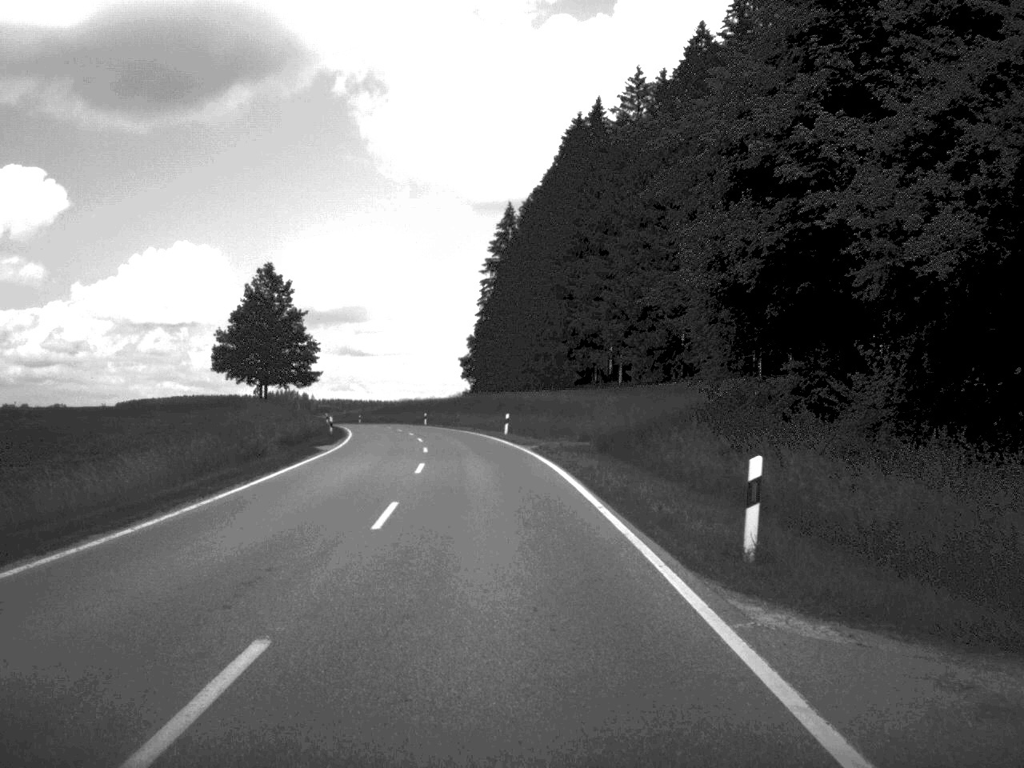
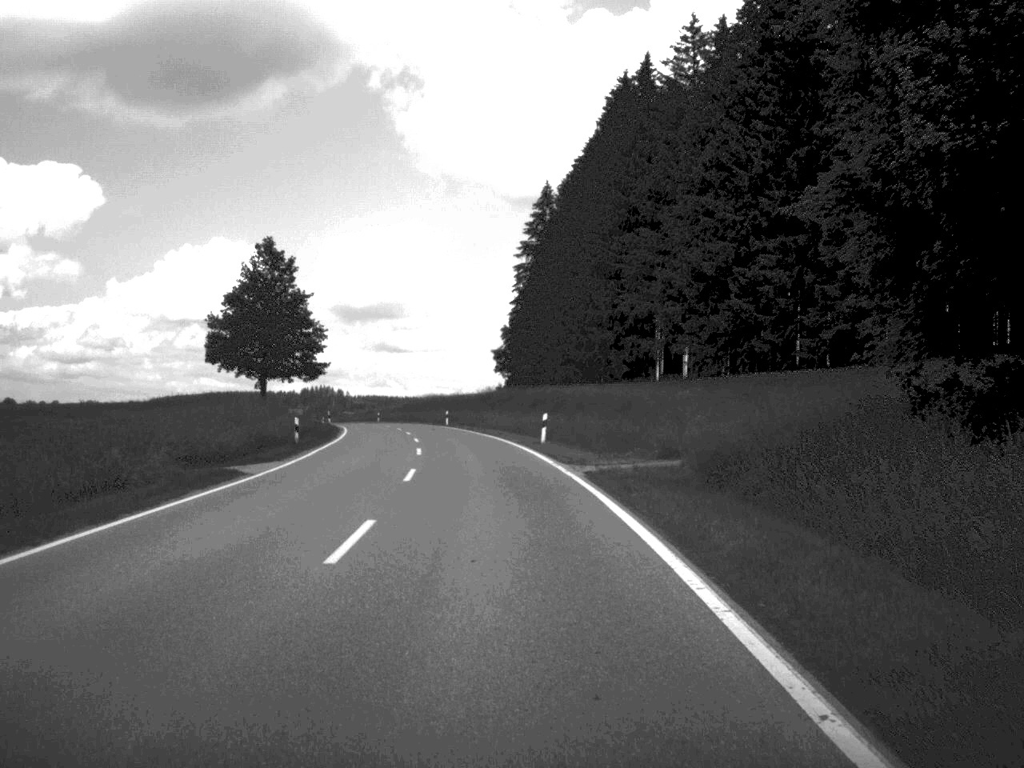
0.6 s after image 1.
(-0.2, +16.4) m; -2°
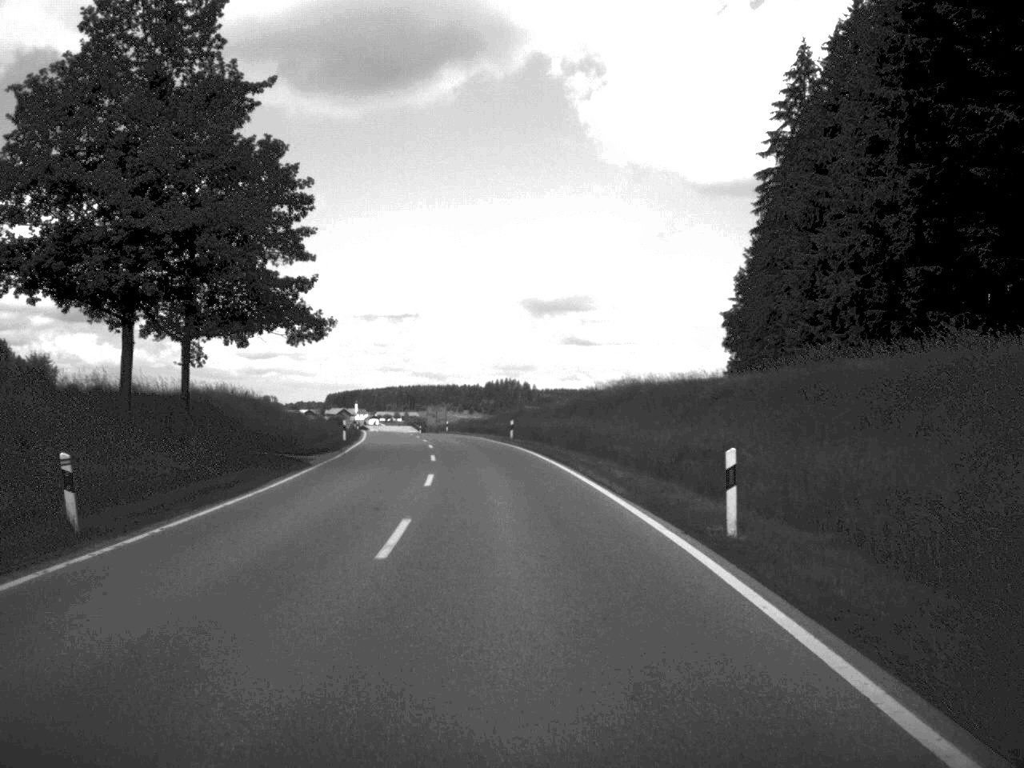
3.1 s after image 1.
(-5.4, +69.1) m; -9°
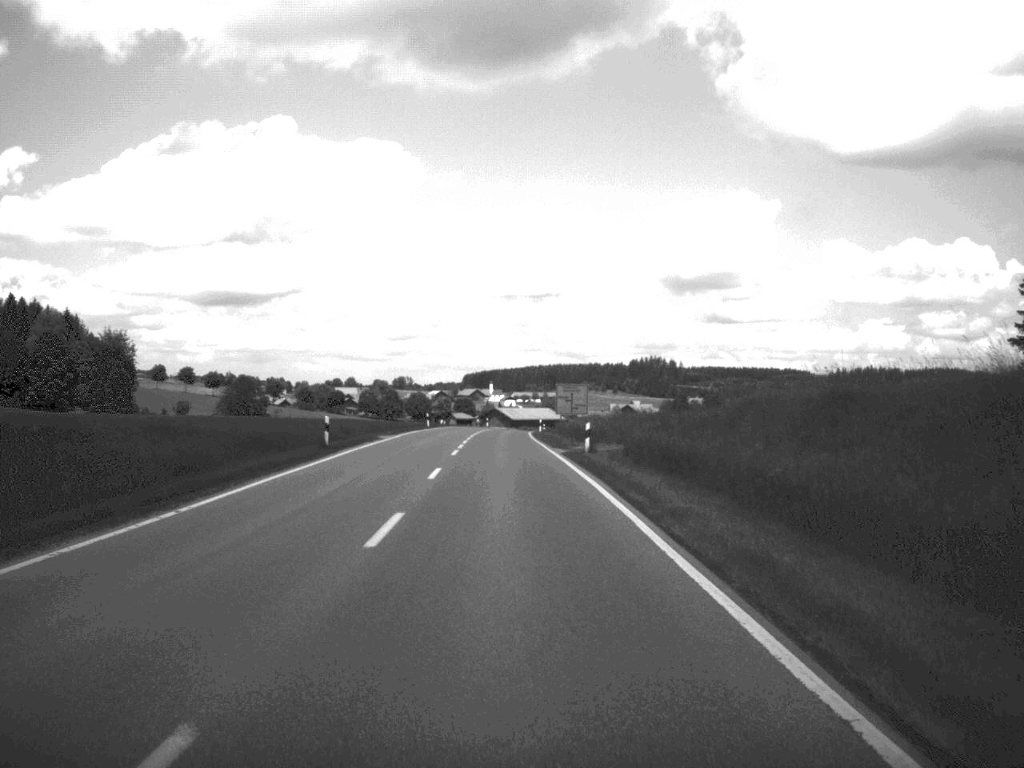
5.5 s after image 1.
(-4.3, +69.5) m; -7°
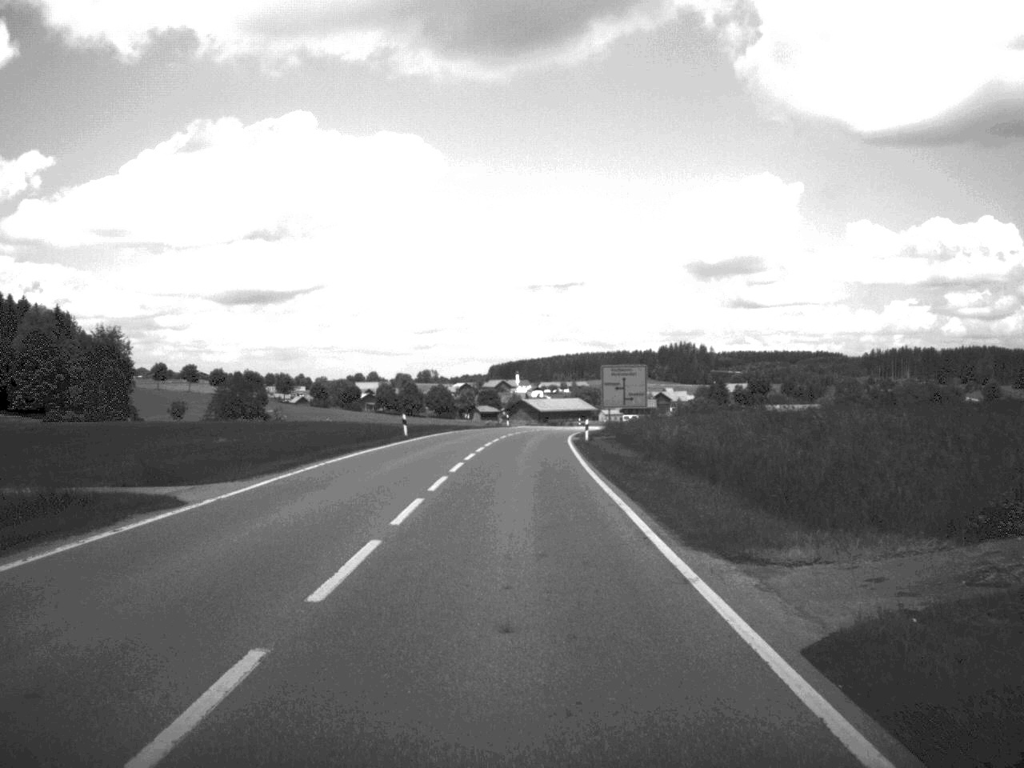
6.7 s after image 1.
(-0.4, +33.3) m; -1°
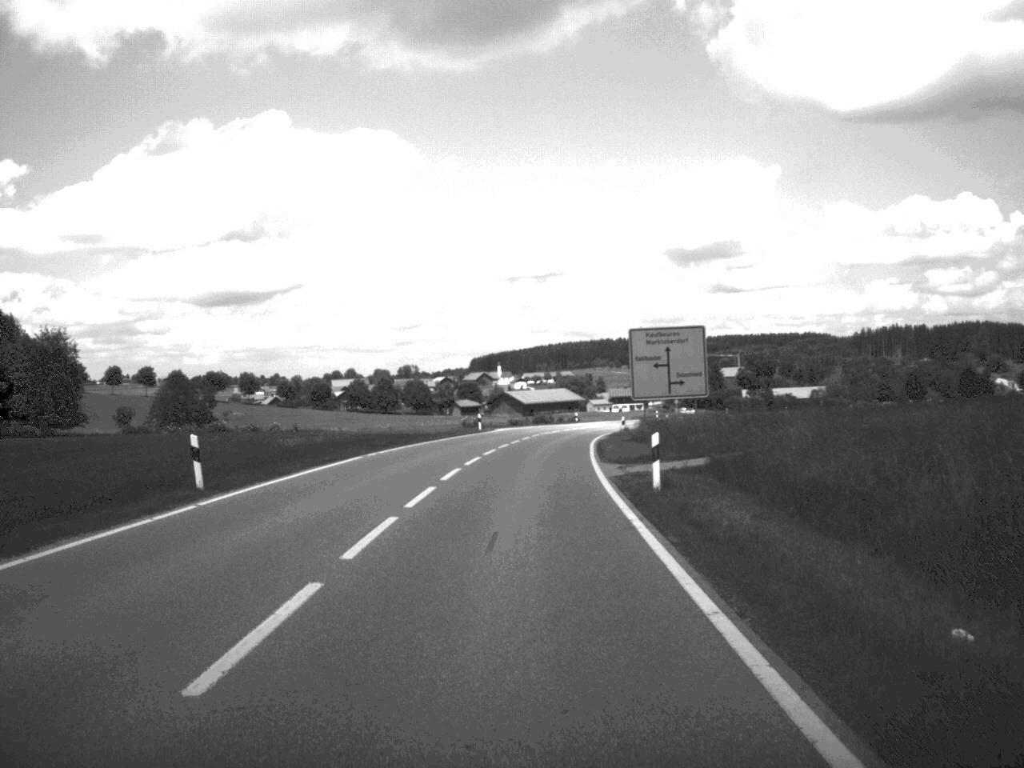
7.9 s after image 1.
(+0.1, +32.8) m; +1°
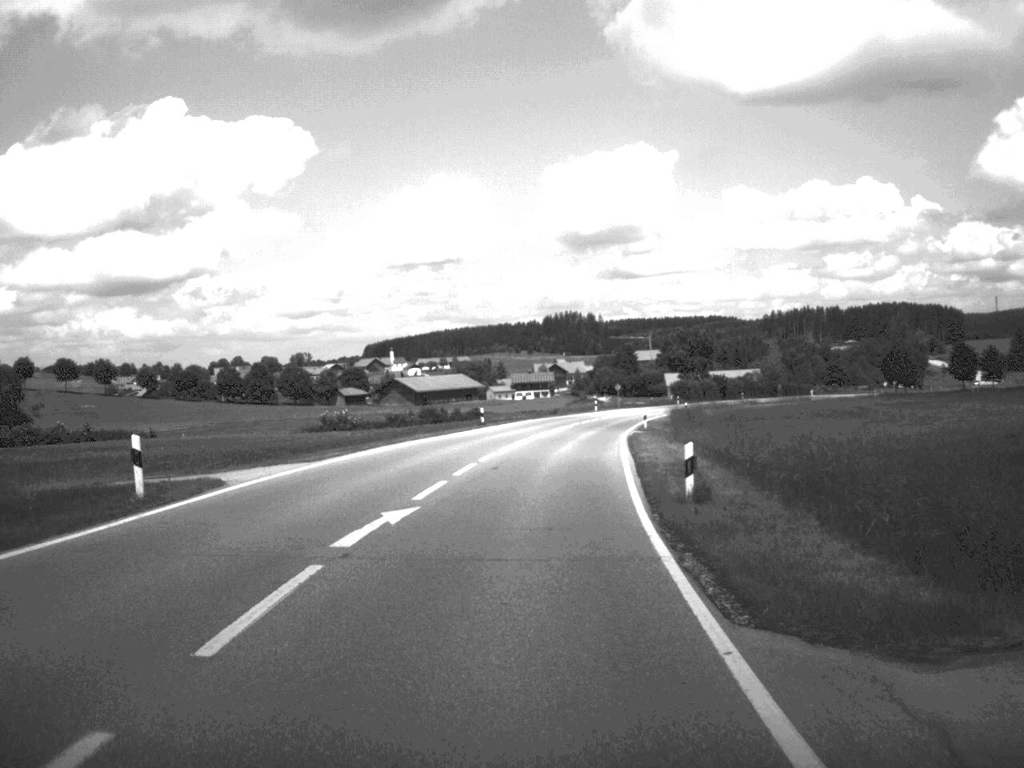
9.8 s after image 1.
(+1.5, +51.8) m; +4°
